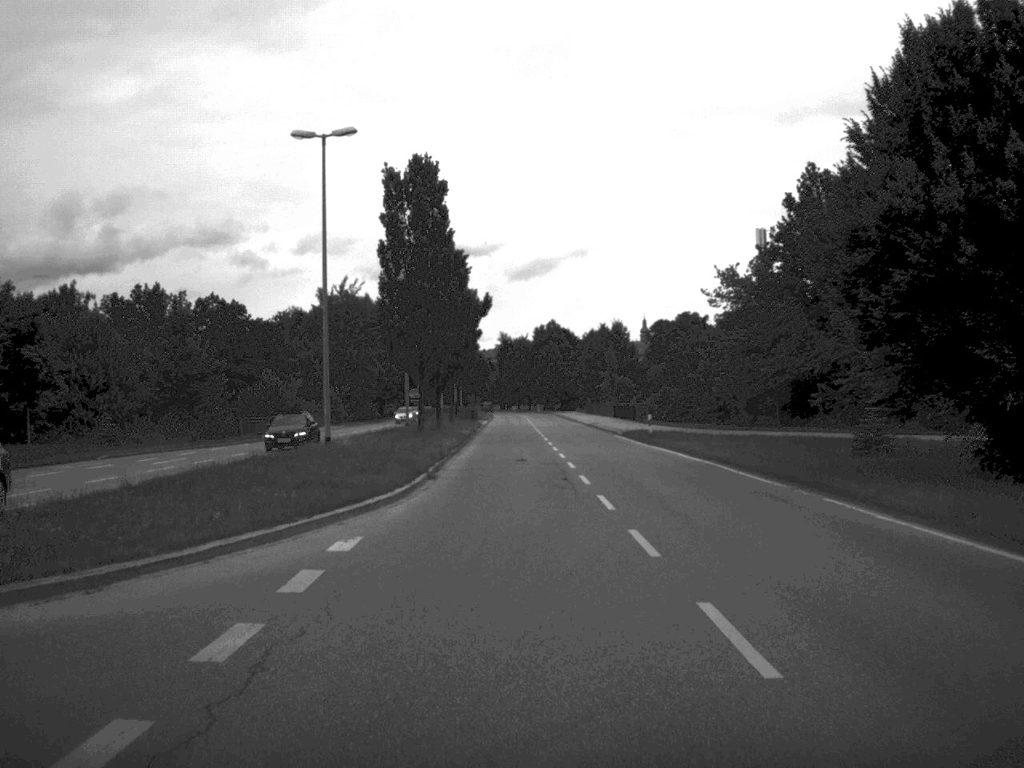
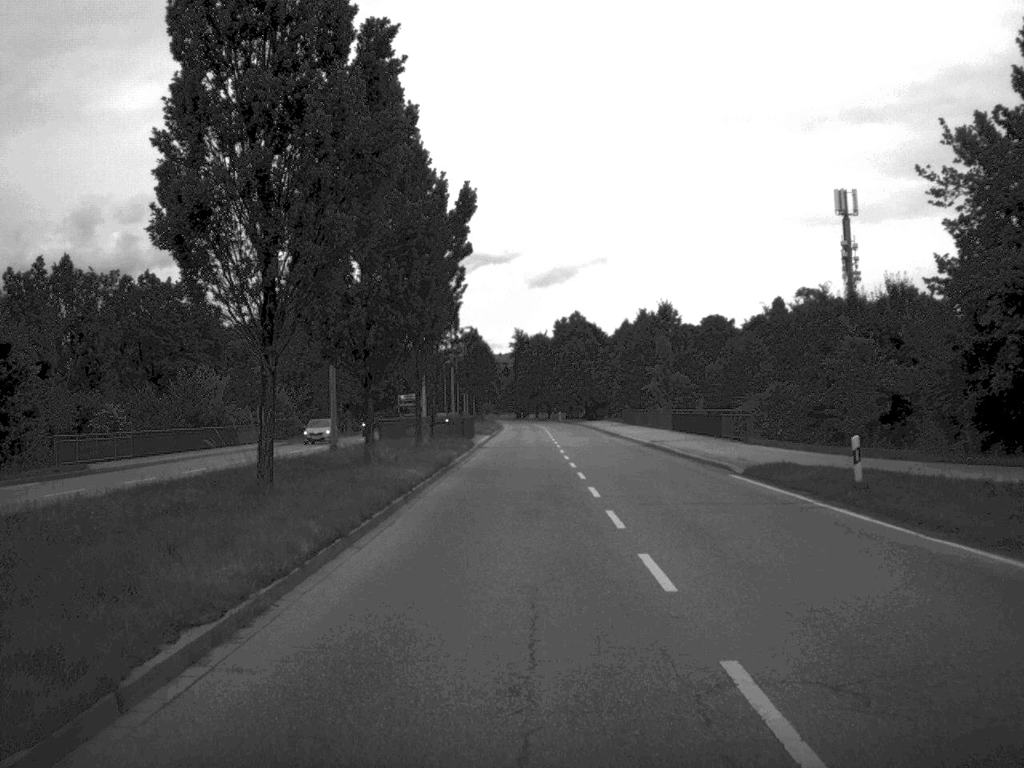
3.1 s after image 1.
(-0.1, +31.9) m; -1°
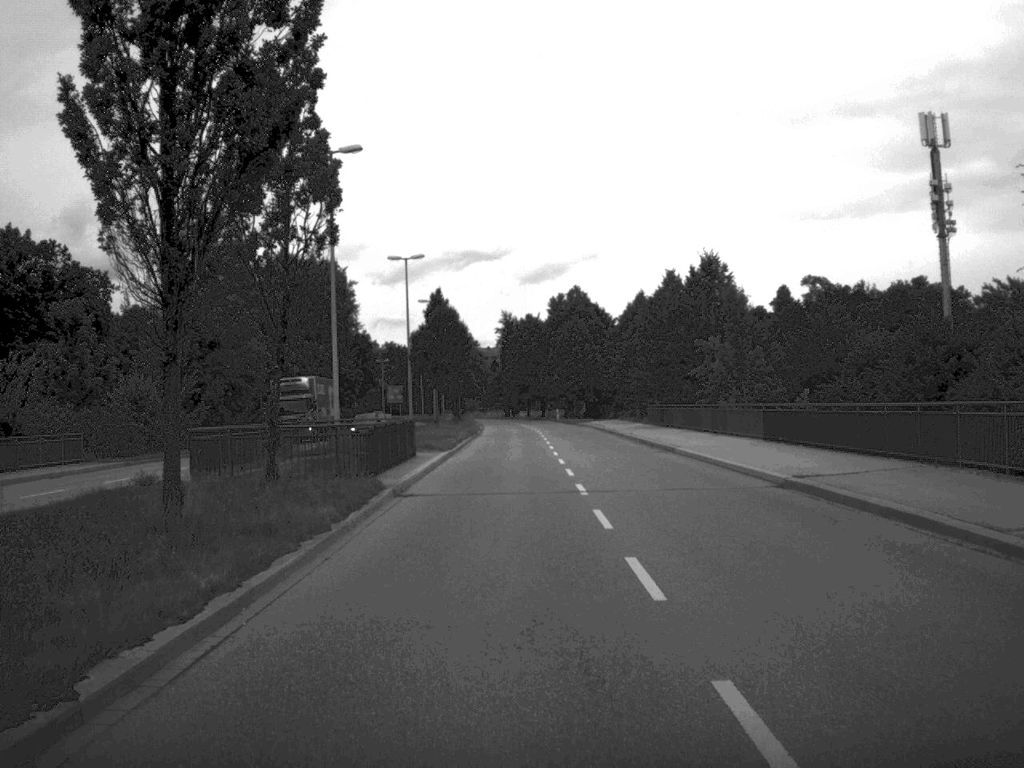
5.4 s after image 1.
(+0.1, +30.2) m; 0°
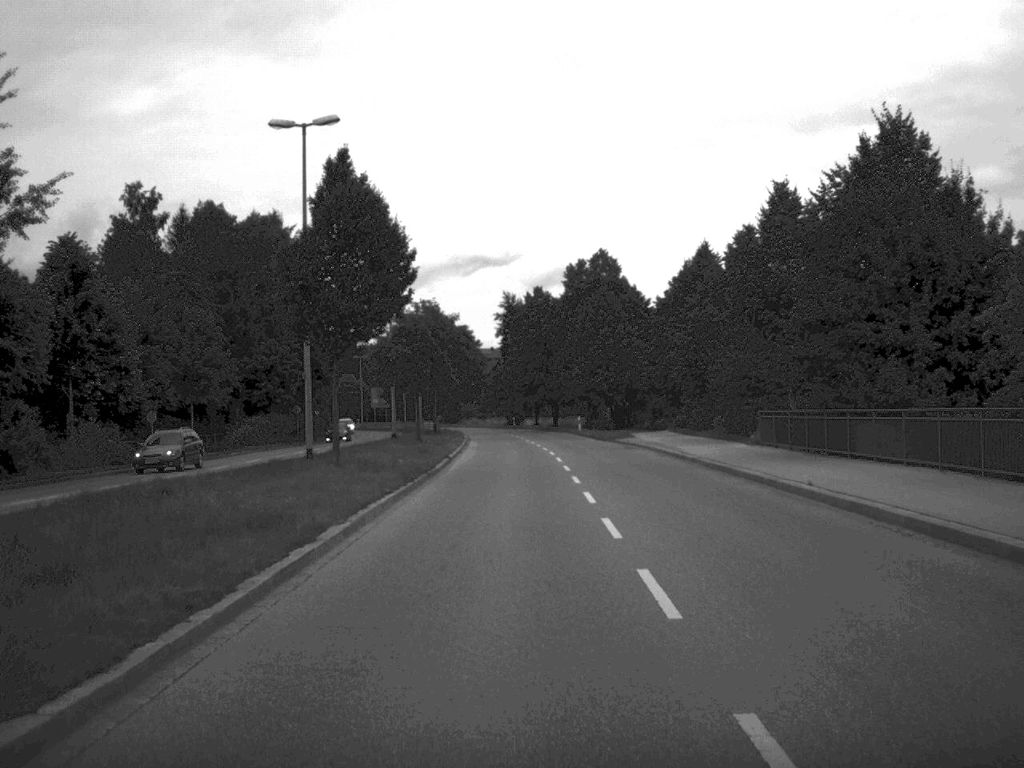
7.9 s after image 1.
(-0.2, +36.3) m; 0°
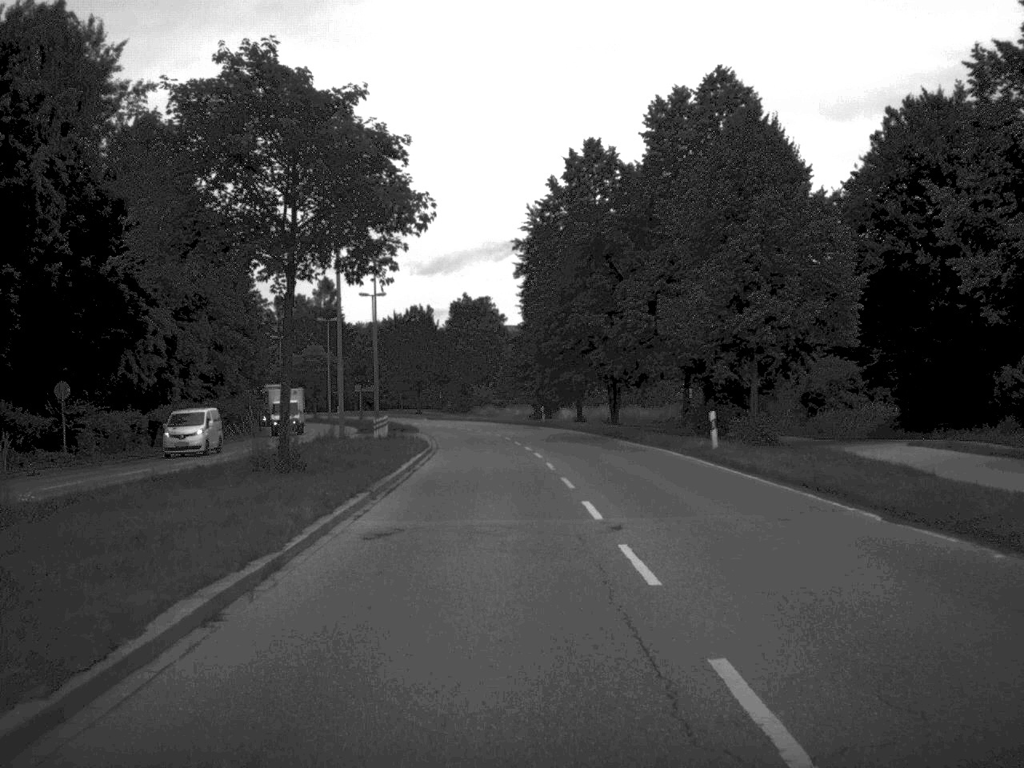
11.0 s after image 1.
(-0.5, +52.2) m; -2°
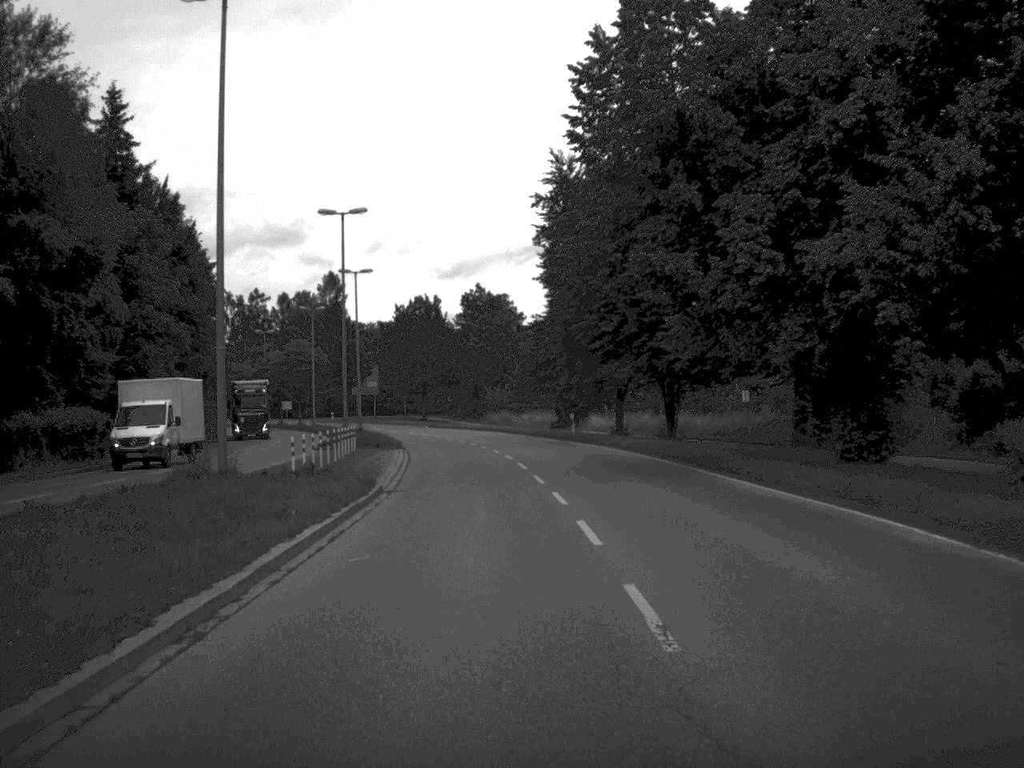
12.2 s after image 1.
(-0.2, +20.3) m; -1°
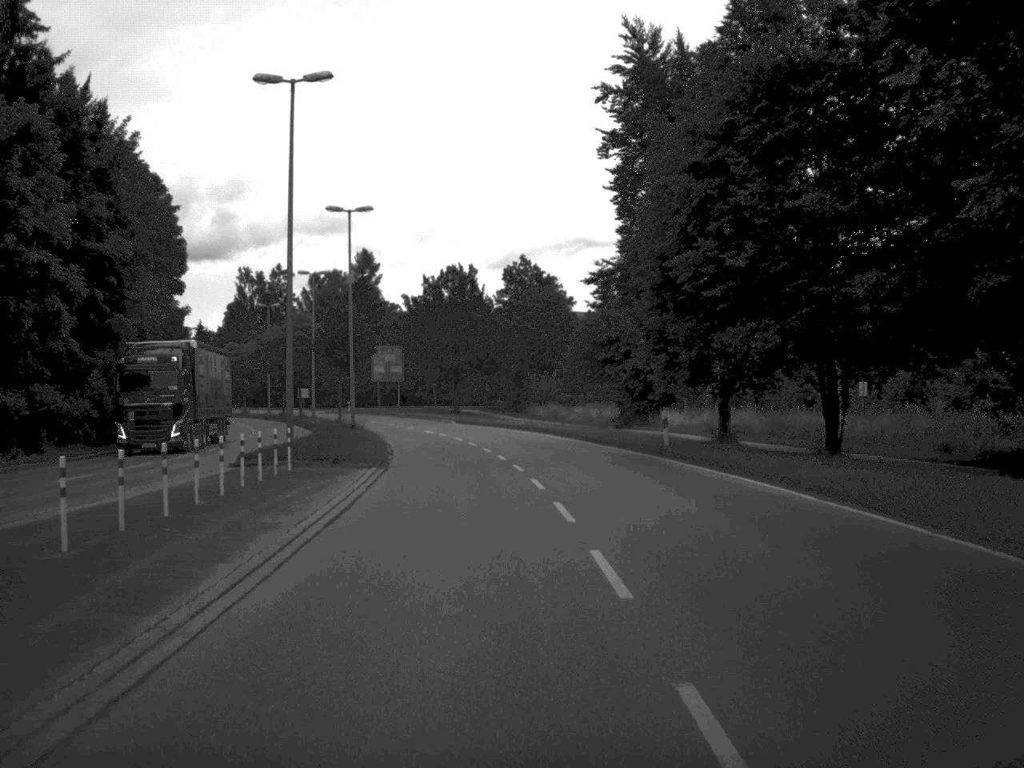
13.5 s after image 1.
(-0.4, +21.6) m; -2°
